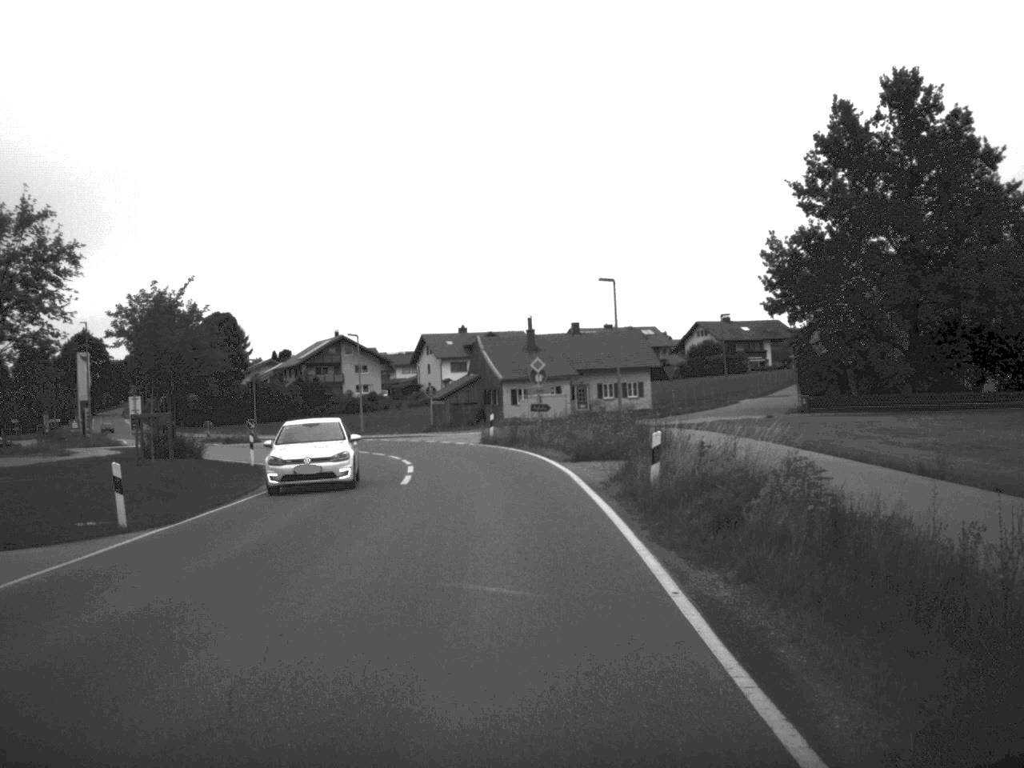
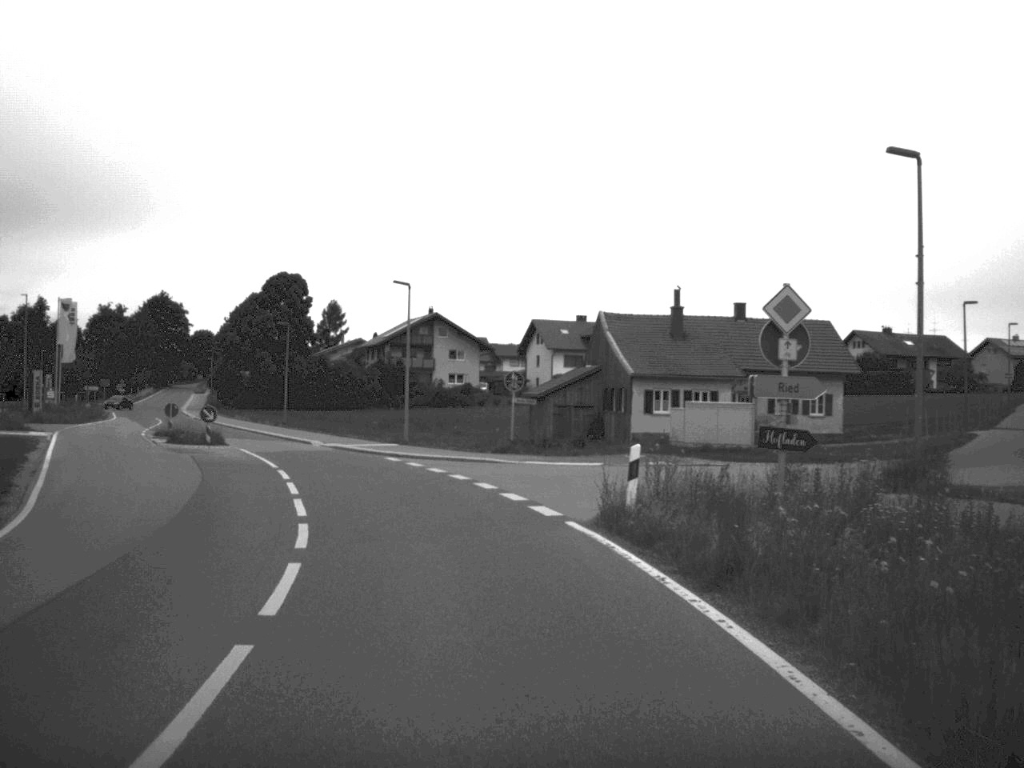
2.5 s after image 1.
(-1.0, +29.3) m; -5°
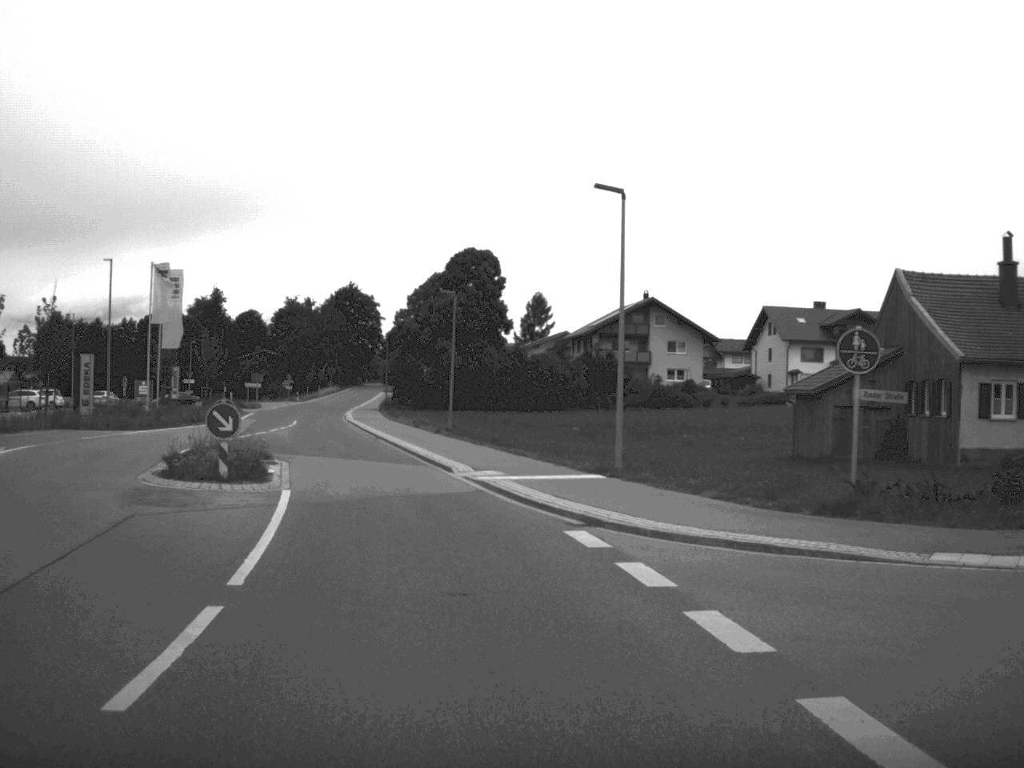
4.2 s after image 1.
(-1.8, +21.0) m; -10°
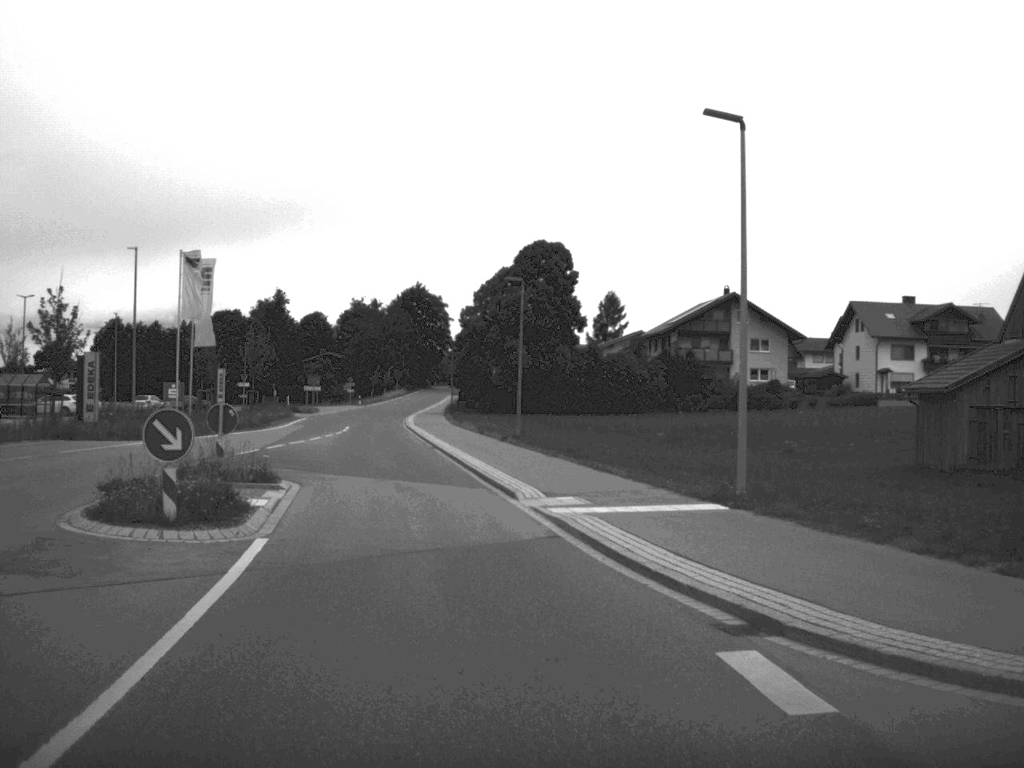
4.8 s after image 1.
(-0.2, +7.1) m; -3°
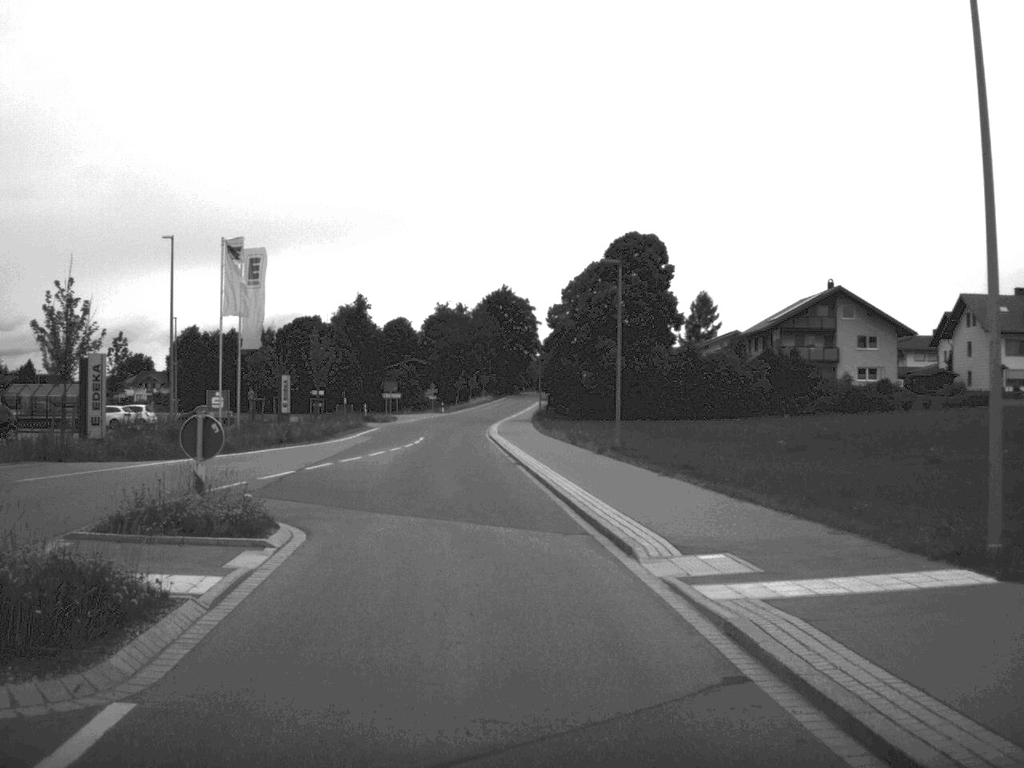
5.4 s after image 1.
(-0.3, +7.6) m; -4°
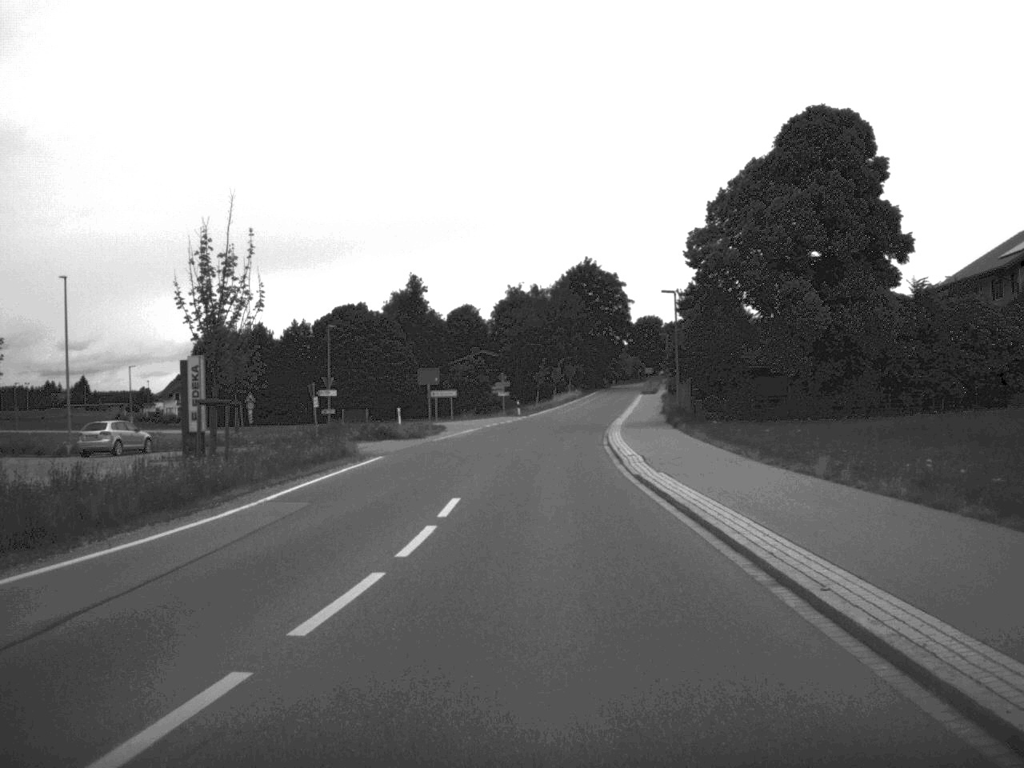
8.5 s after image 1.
(-2.4, +39.1) m; -4°
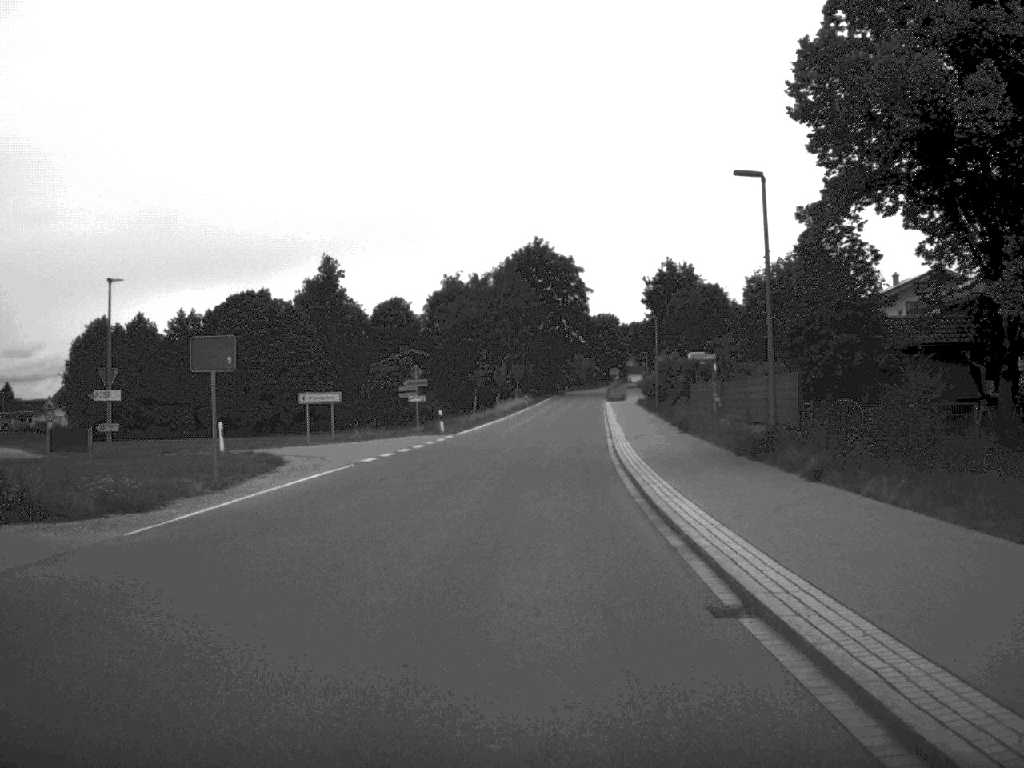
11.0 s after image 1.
(+0.5, +32.5) m; +2°
